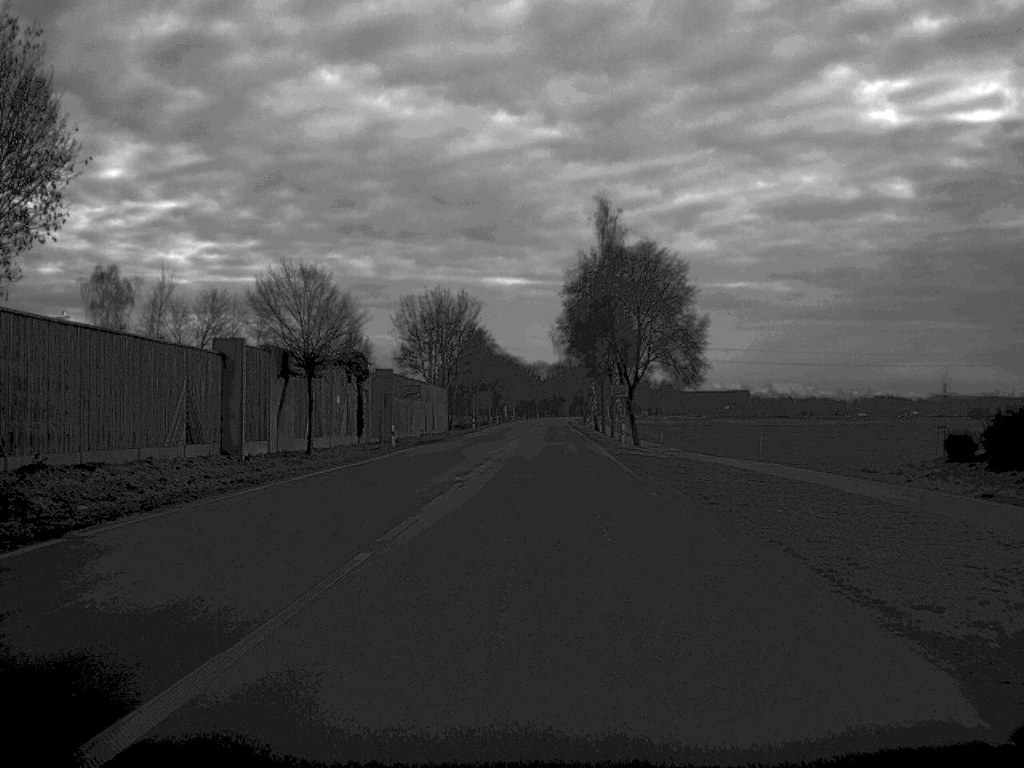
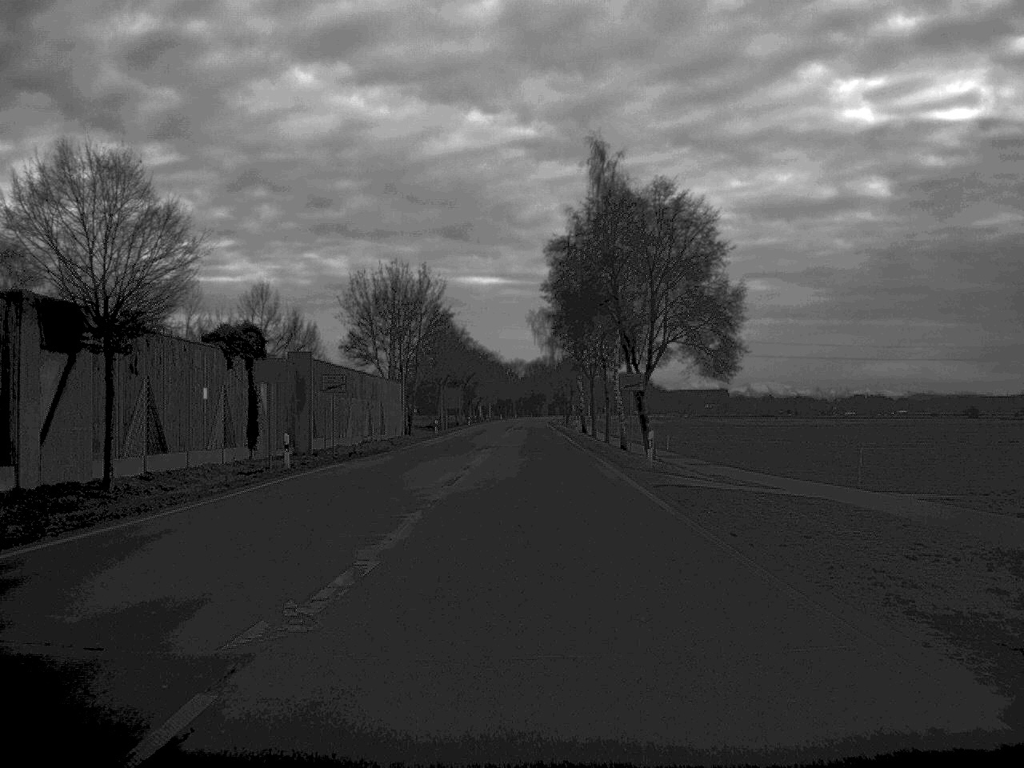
(+0.2, +20.4) m; +1°
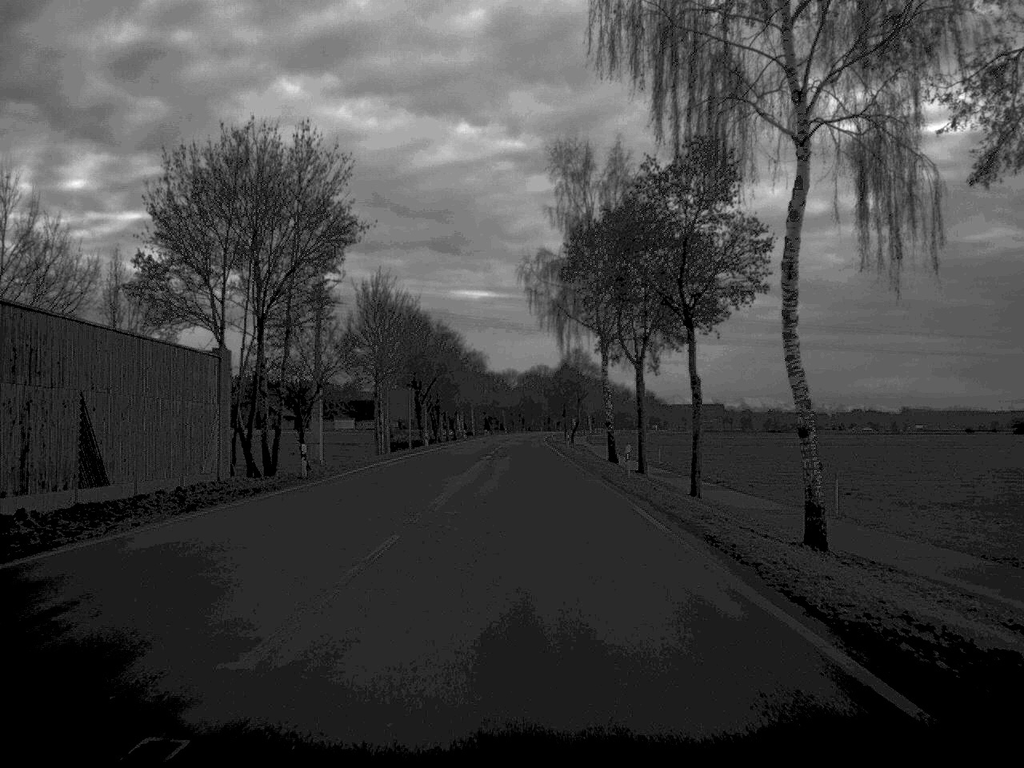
(+0.2, +50.4) m; 0°
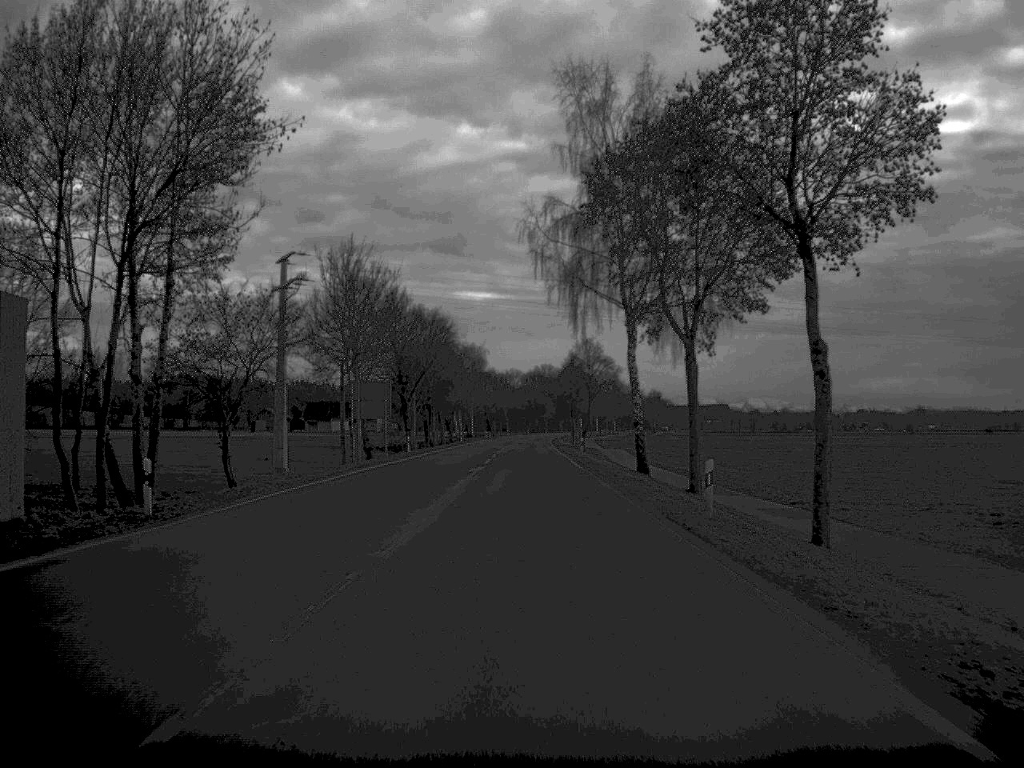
(0.0, +16.6) m; 0°
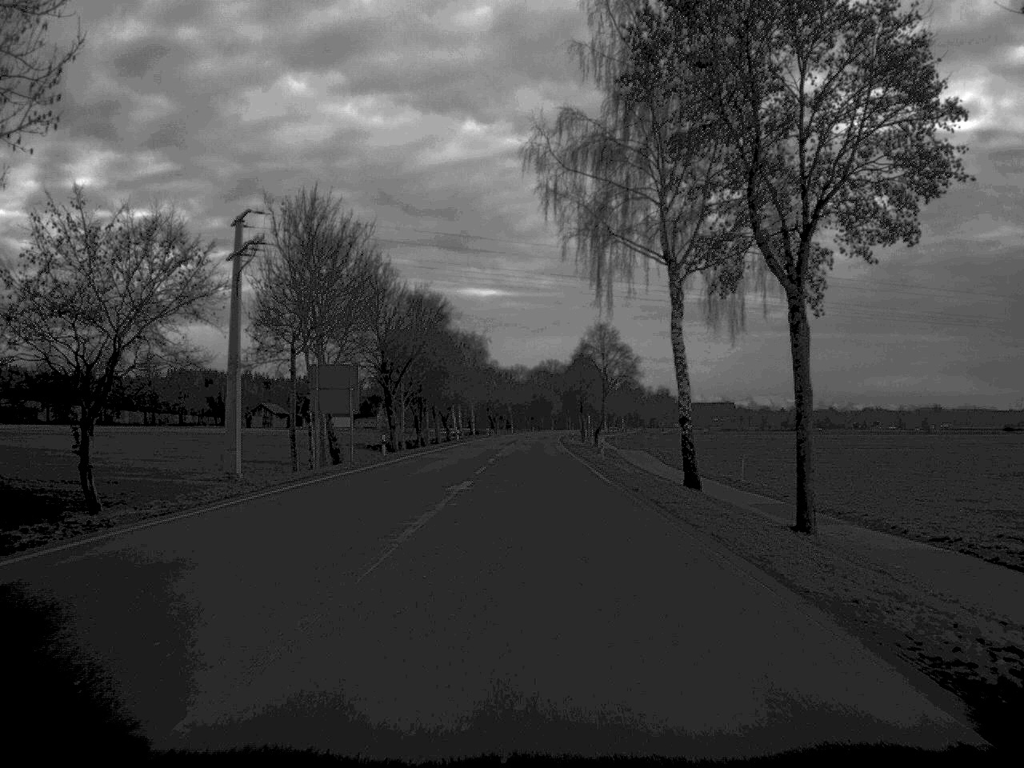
(0.0, +15.3) m; 0°
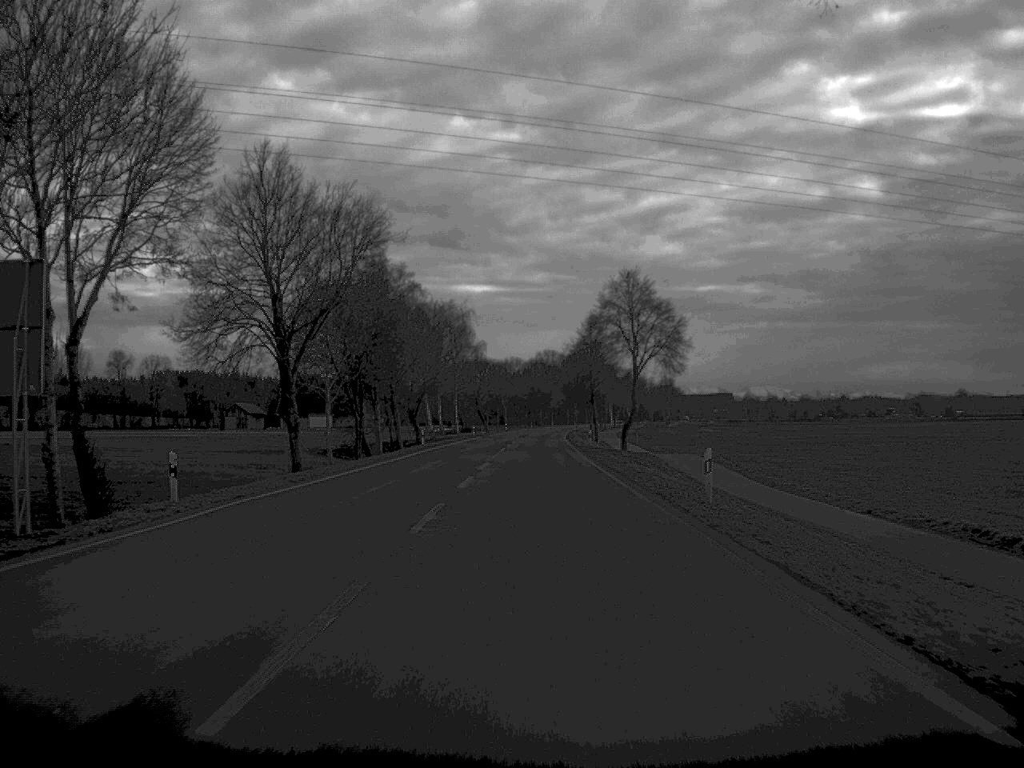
(0.0, +34.9) m; 0°
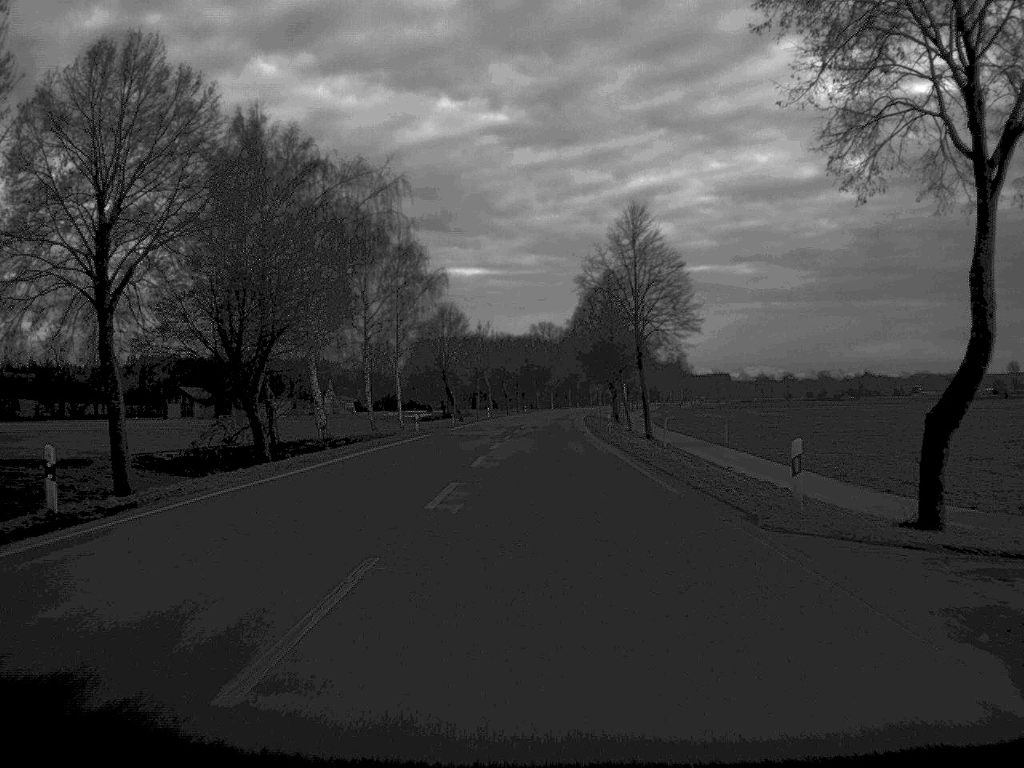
(+0.1, +59.2) m; 0°
